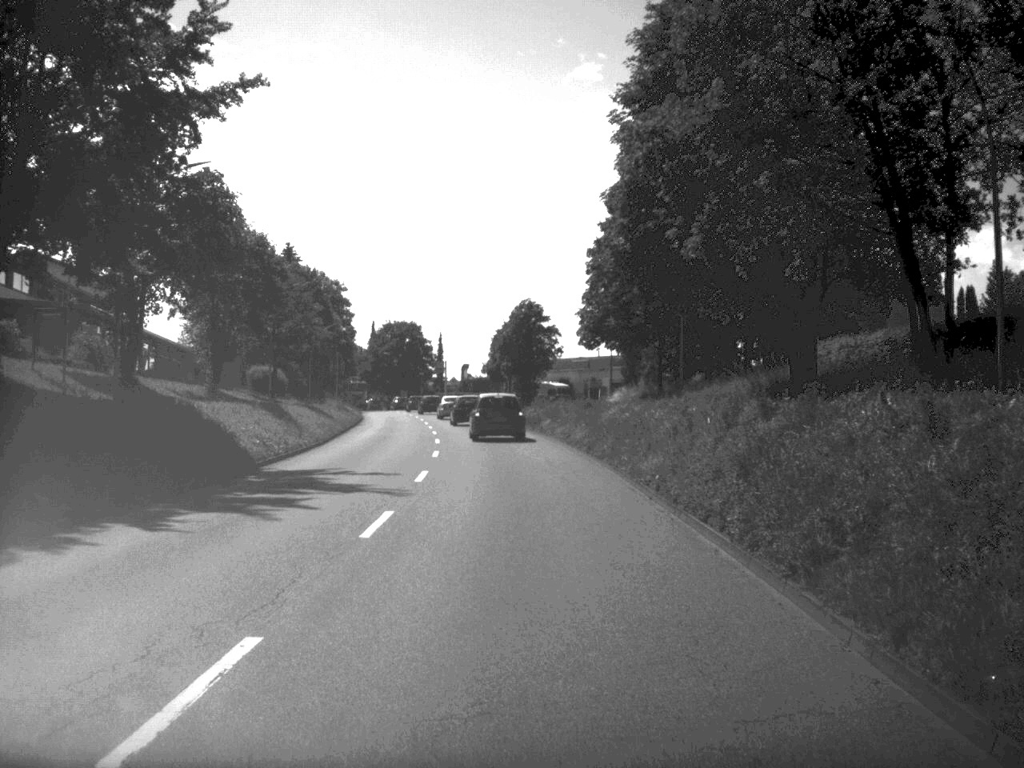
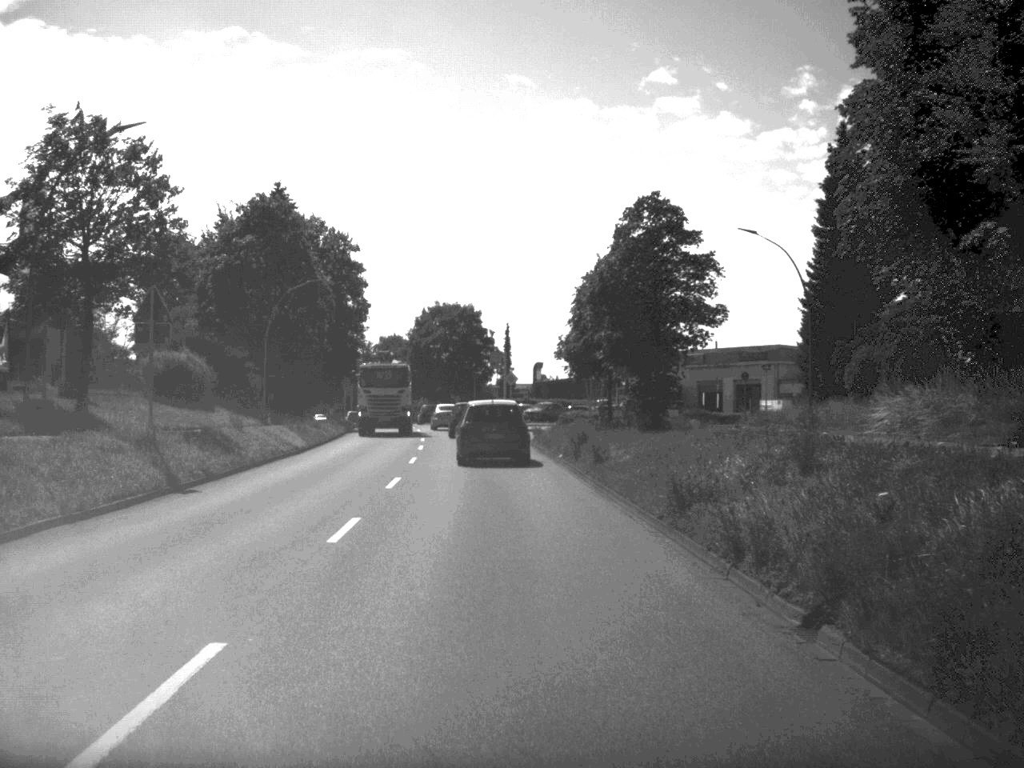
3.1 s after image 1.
(-1.3, +44.3) m; -4°
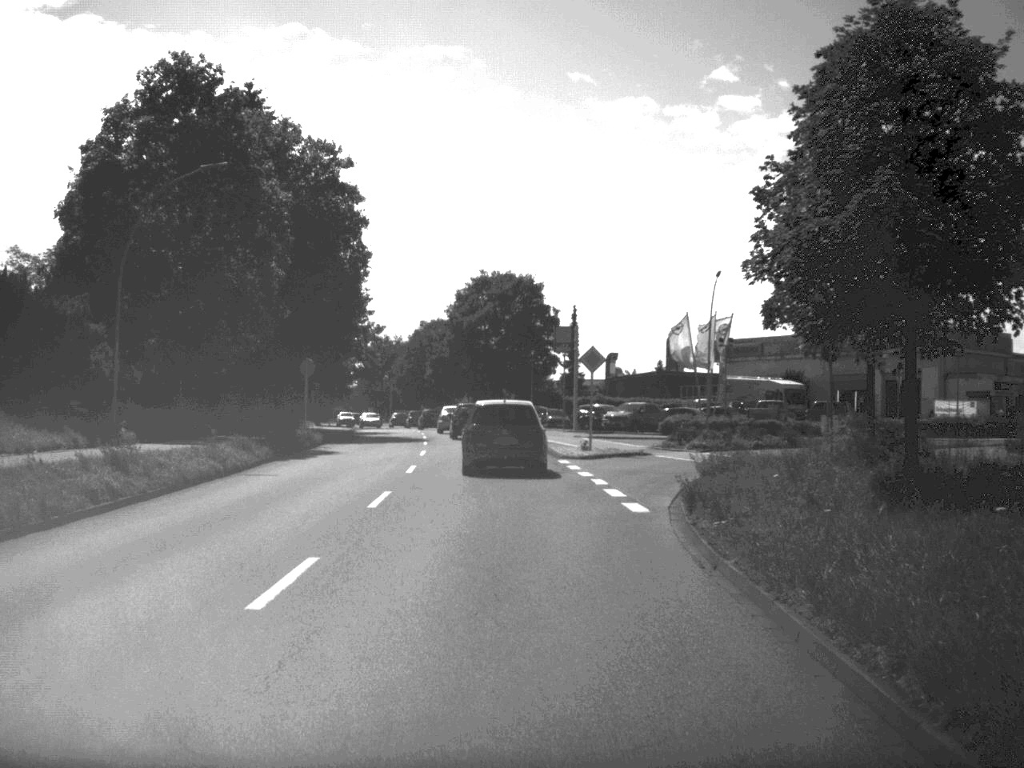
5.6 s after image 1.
(-0.9, +31.3) m; -3°
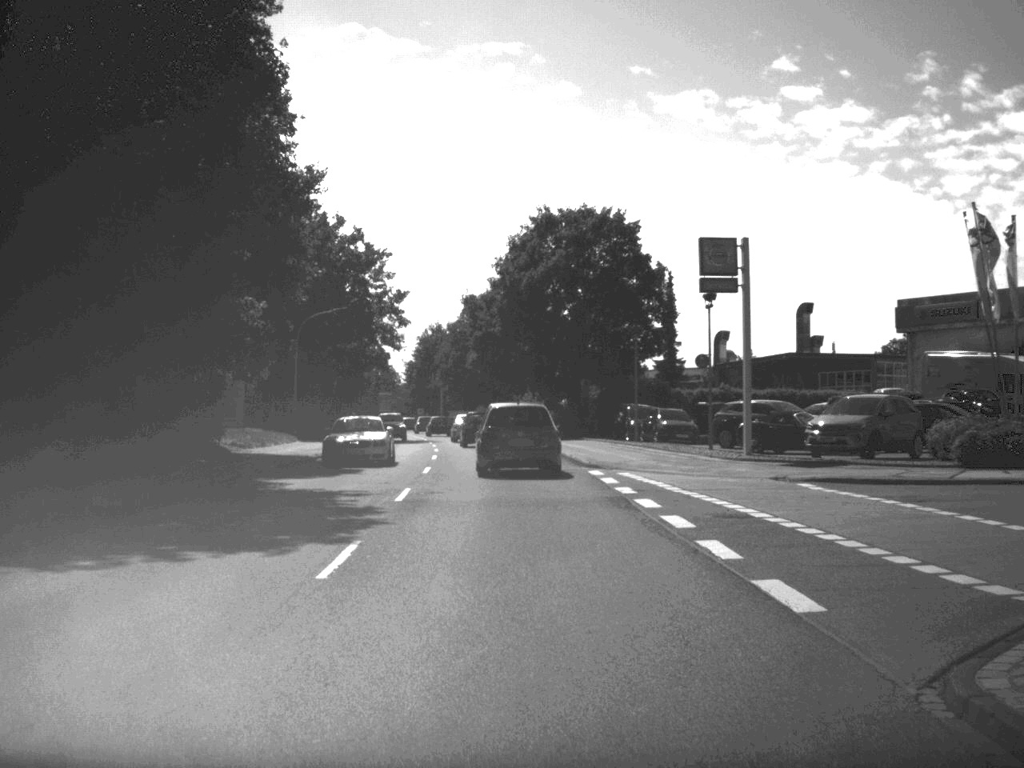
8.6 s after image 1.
(-1.1, +33.8) m; -3°
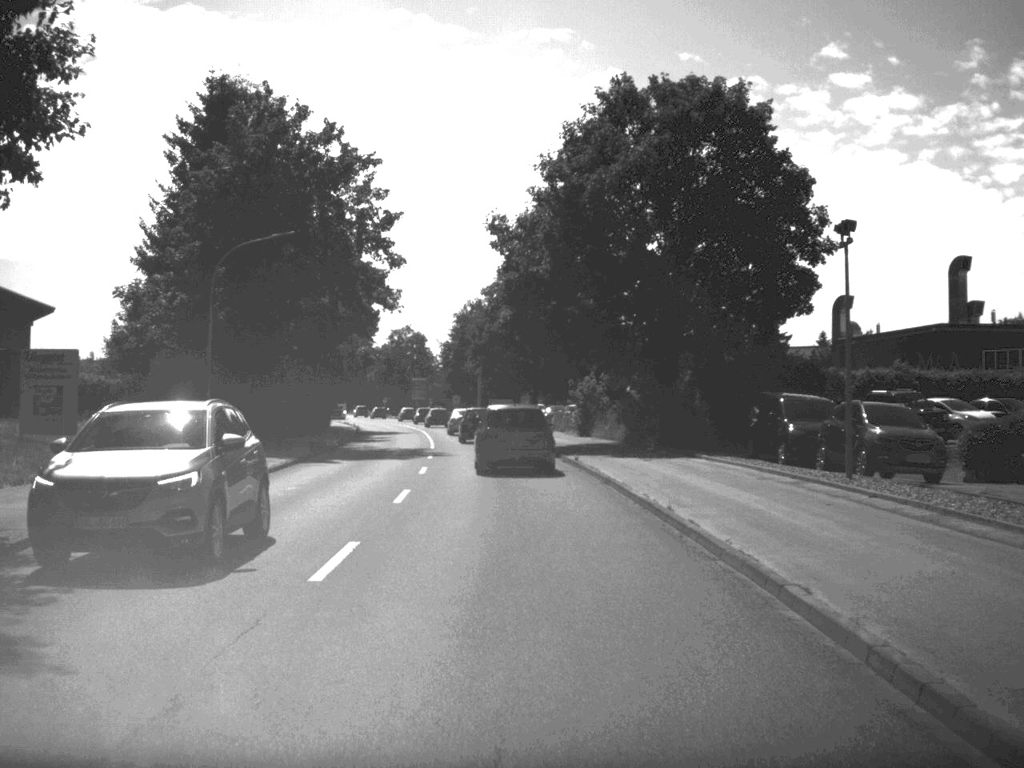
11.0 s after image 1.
(-0.4, +26.6) m; -2°
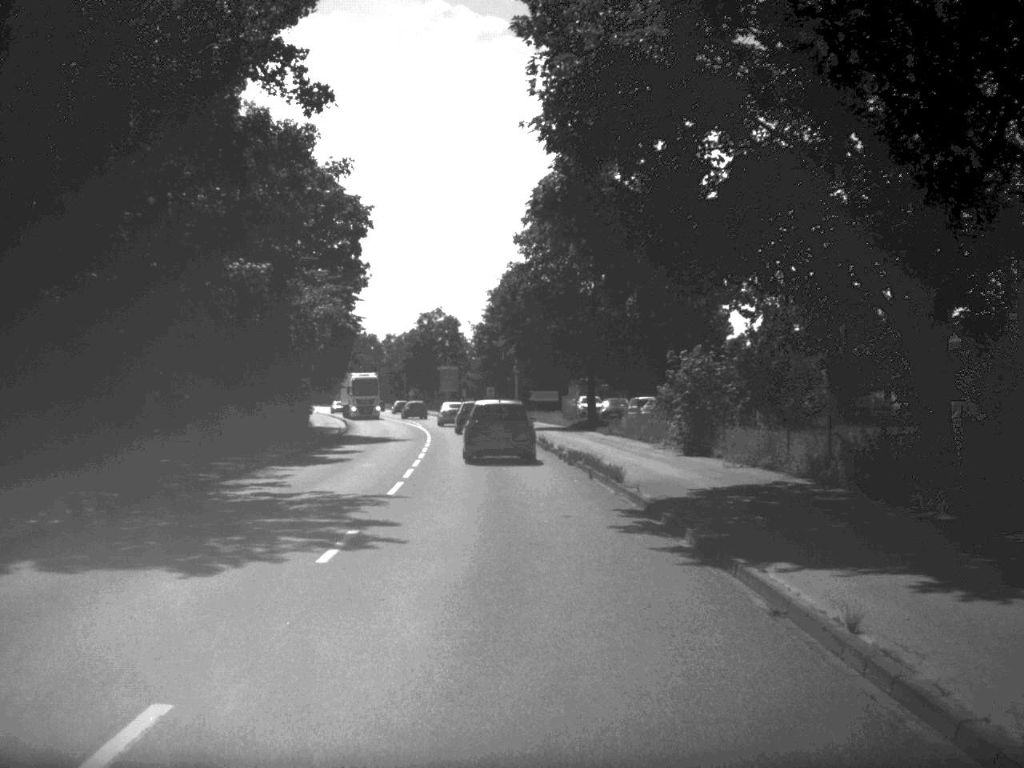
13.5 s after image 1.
(-0.4, +25.4) m; -2°
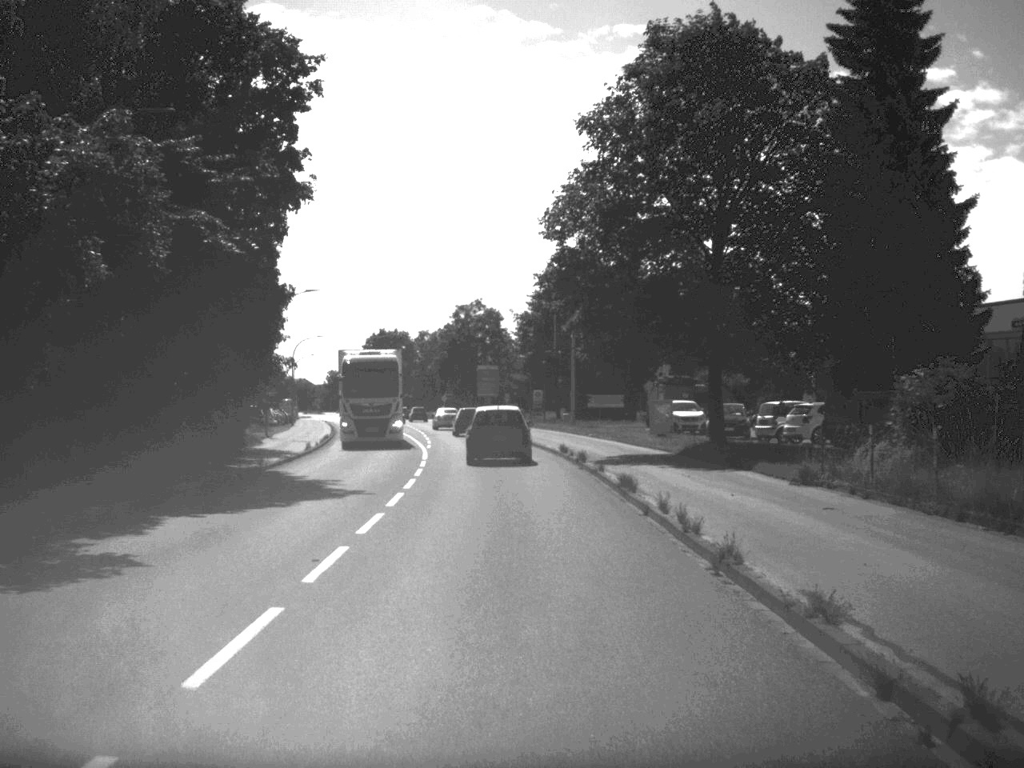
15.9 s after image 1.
(-0.7, +27.5) m; -2°
